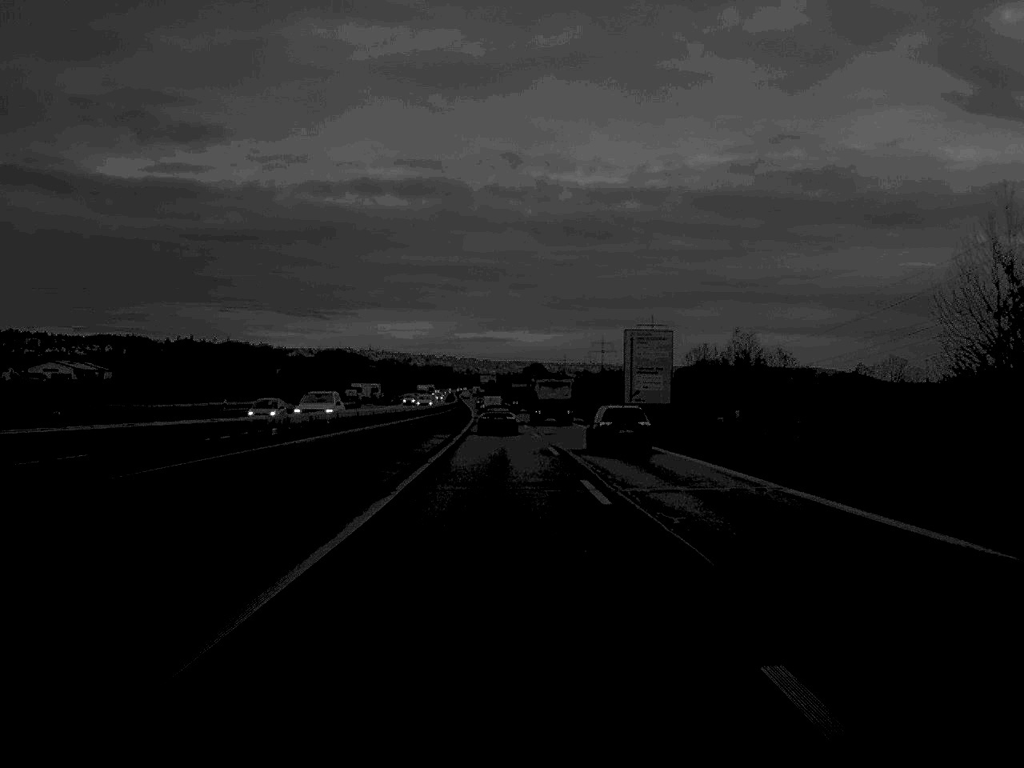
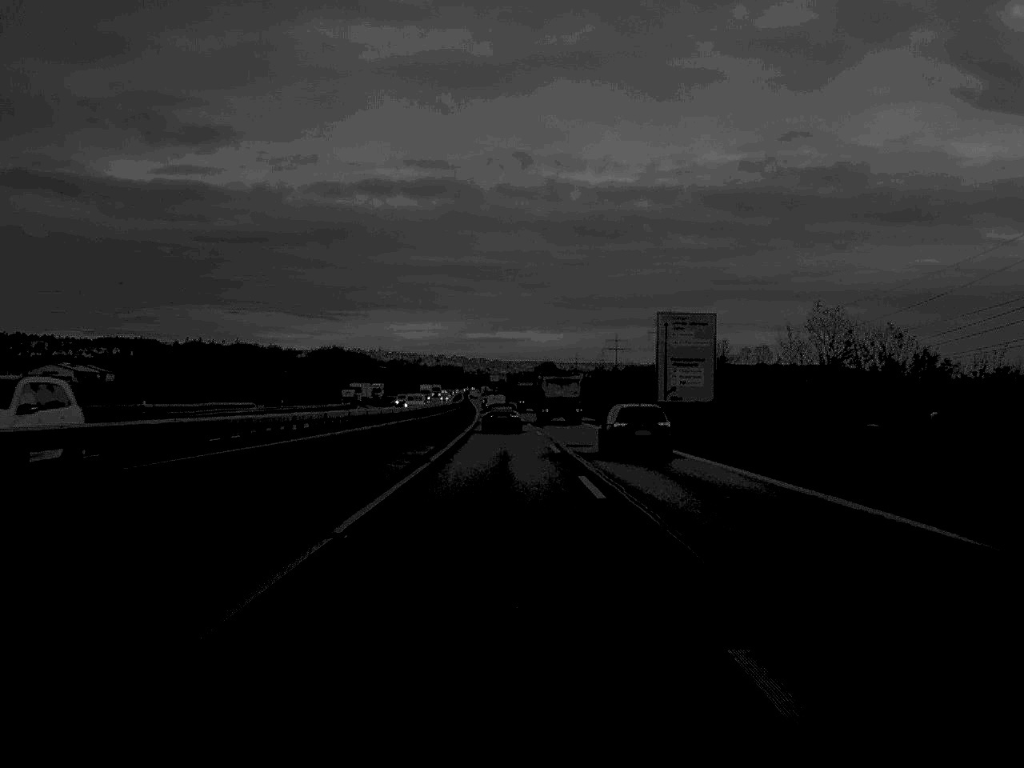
(-0.1, +17.8) m; 0°
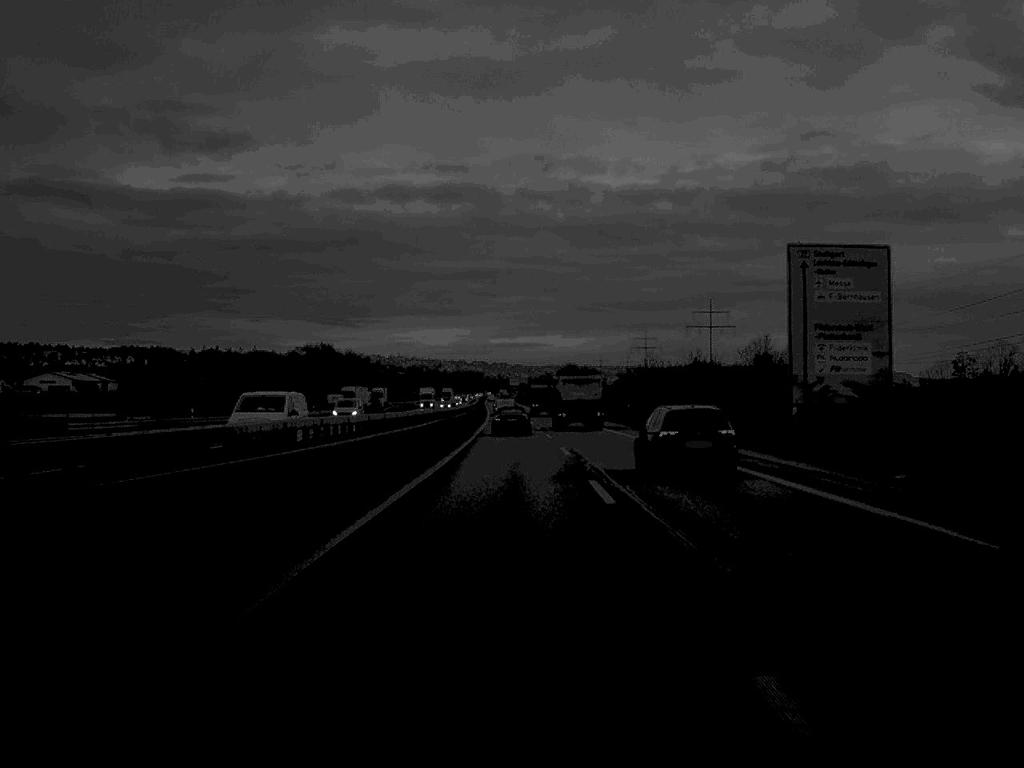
(-0.3, +37.3) m; -1°
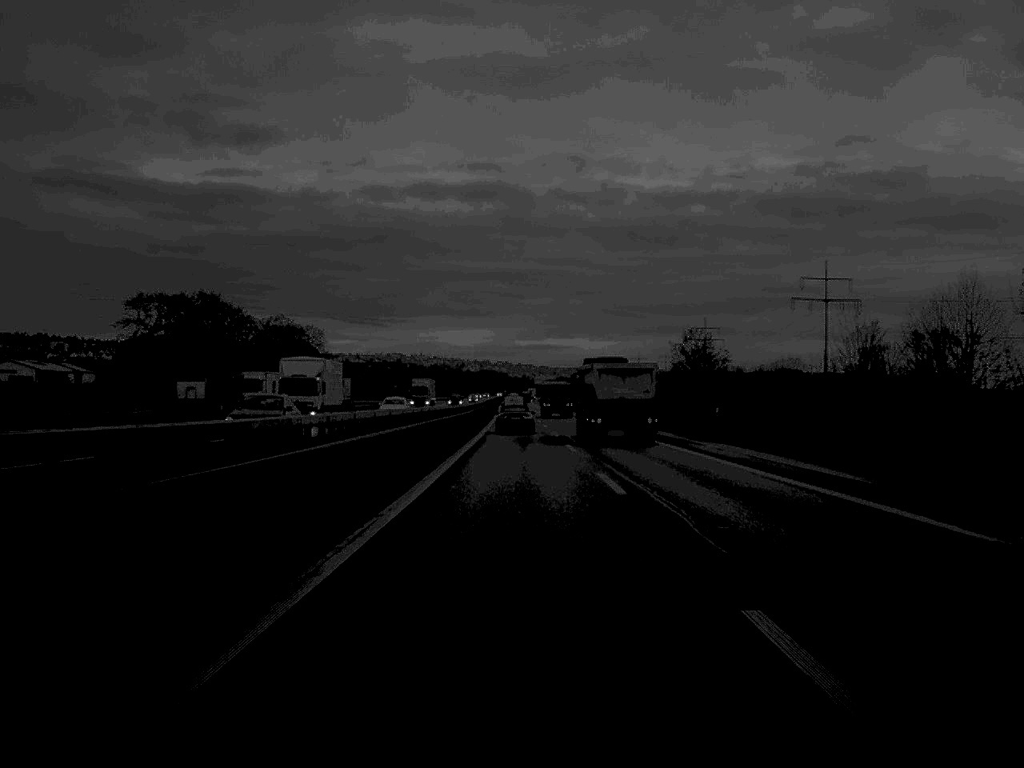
(-1.0, +89.2) m; -1°
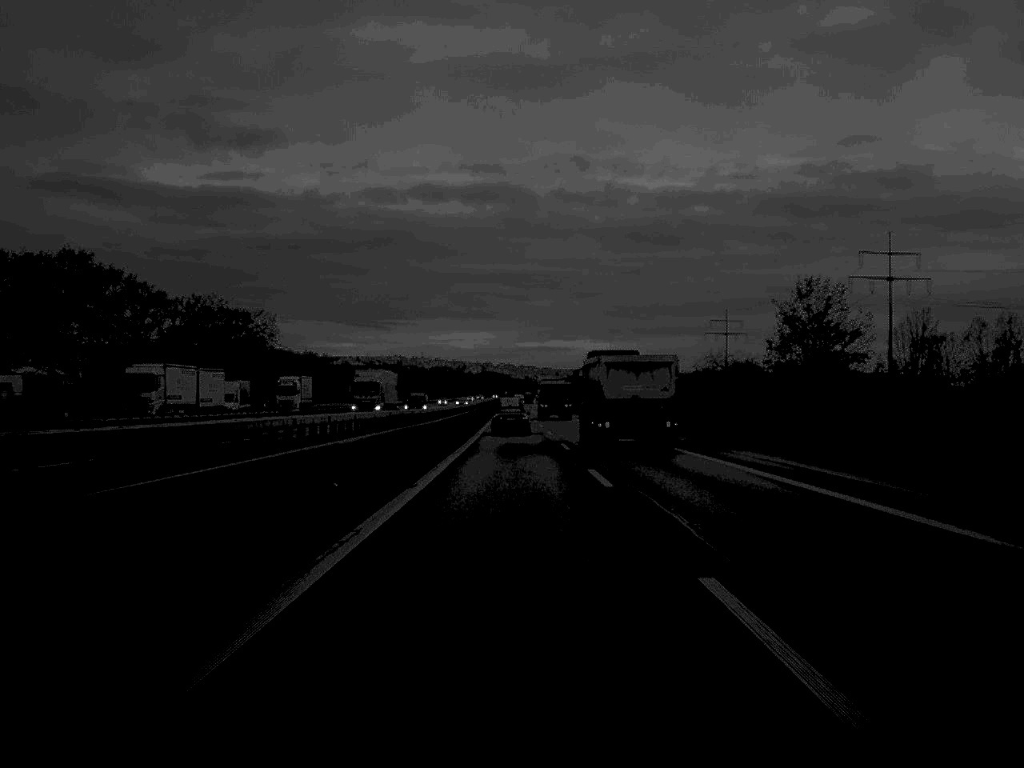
(0.0, +34.7) m; 0°
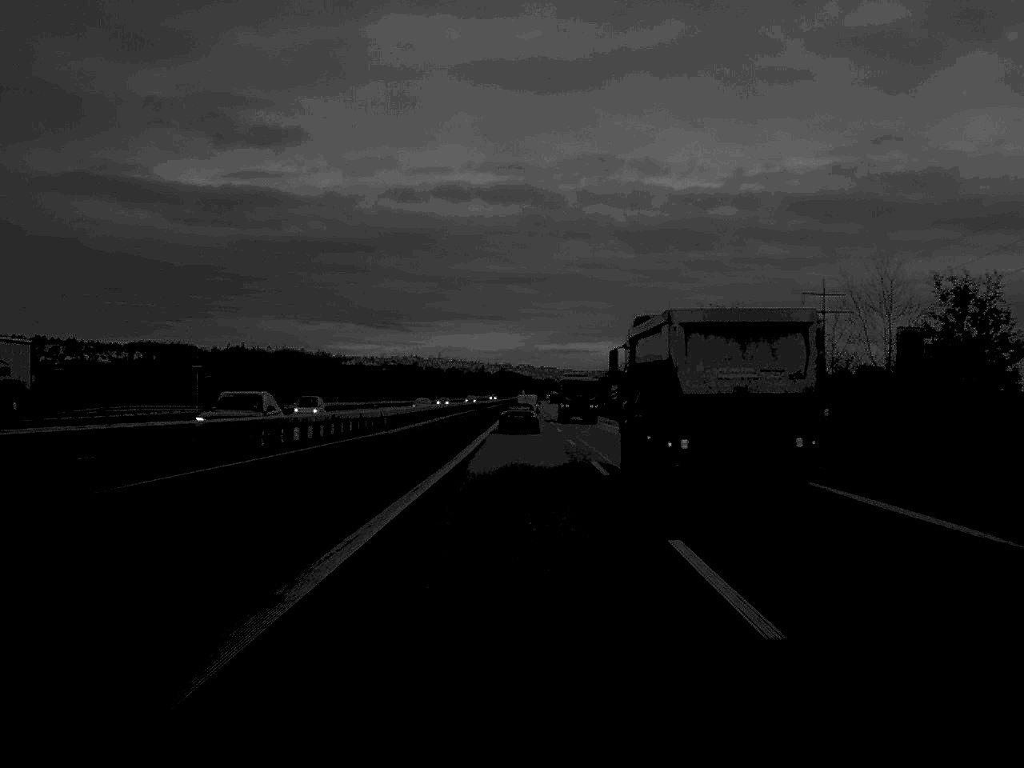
(-0.6, +88.3) m; -1°
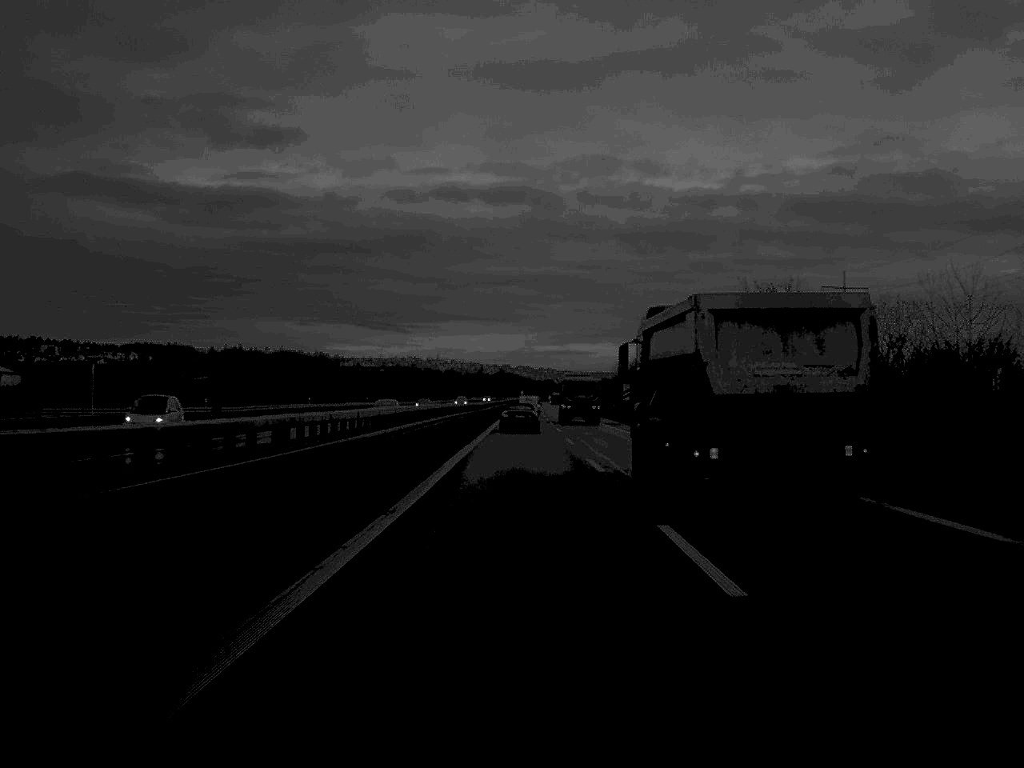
(0.0, +16.5) m; 0°
